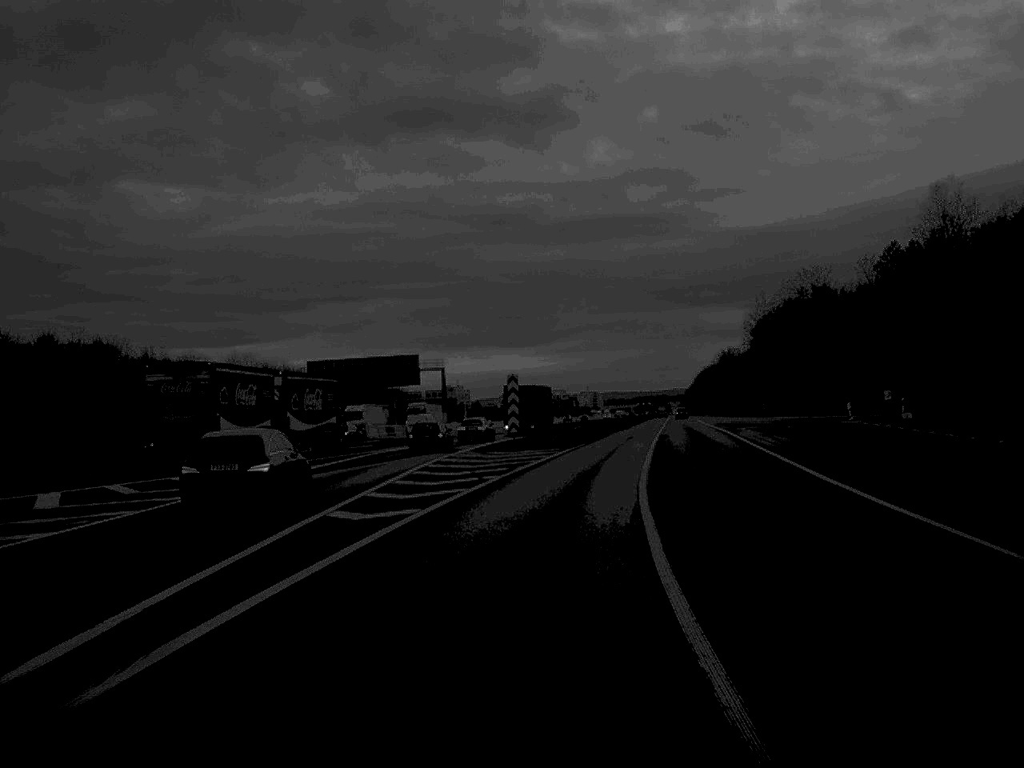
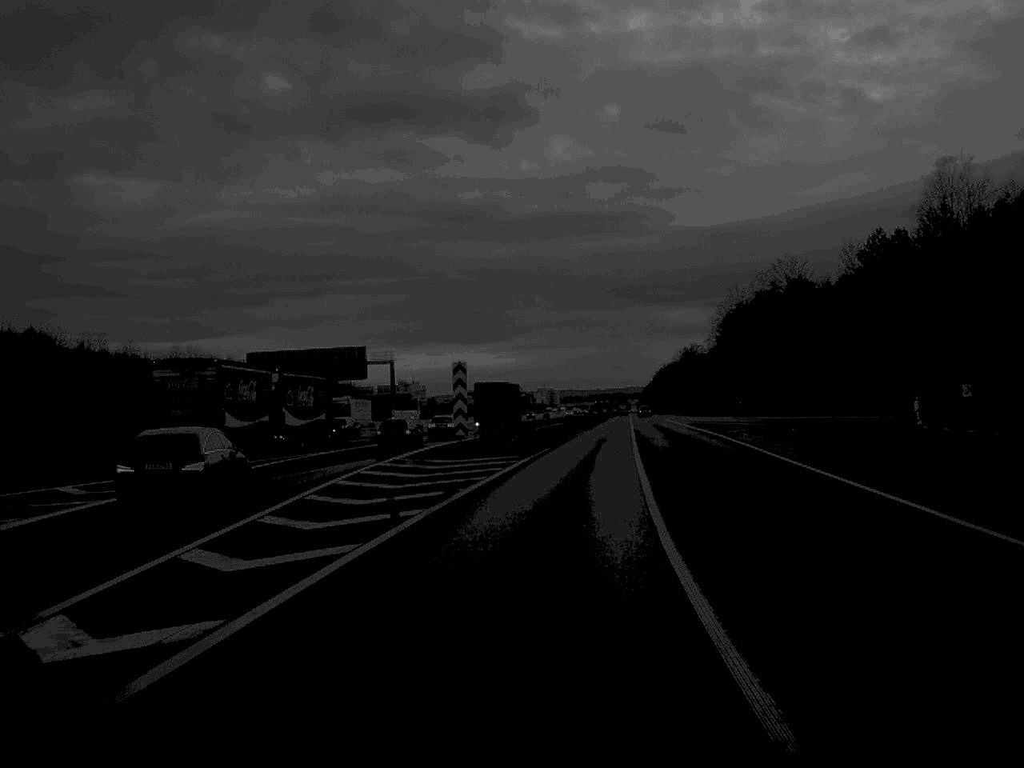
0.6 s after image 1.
(+0.2, +11.1) m; +2°
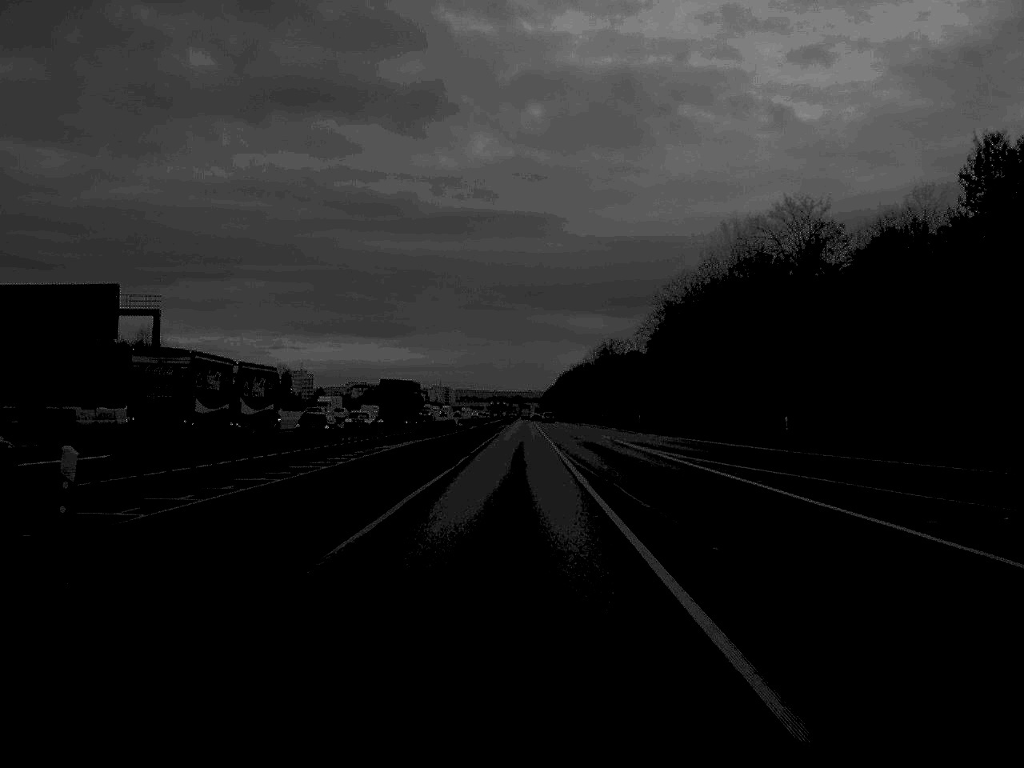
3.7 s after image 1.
(+3.6, +60.6) m; +4°
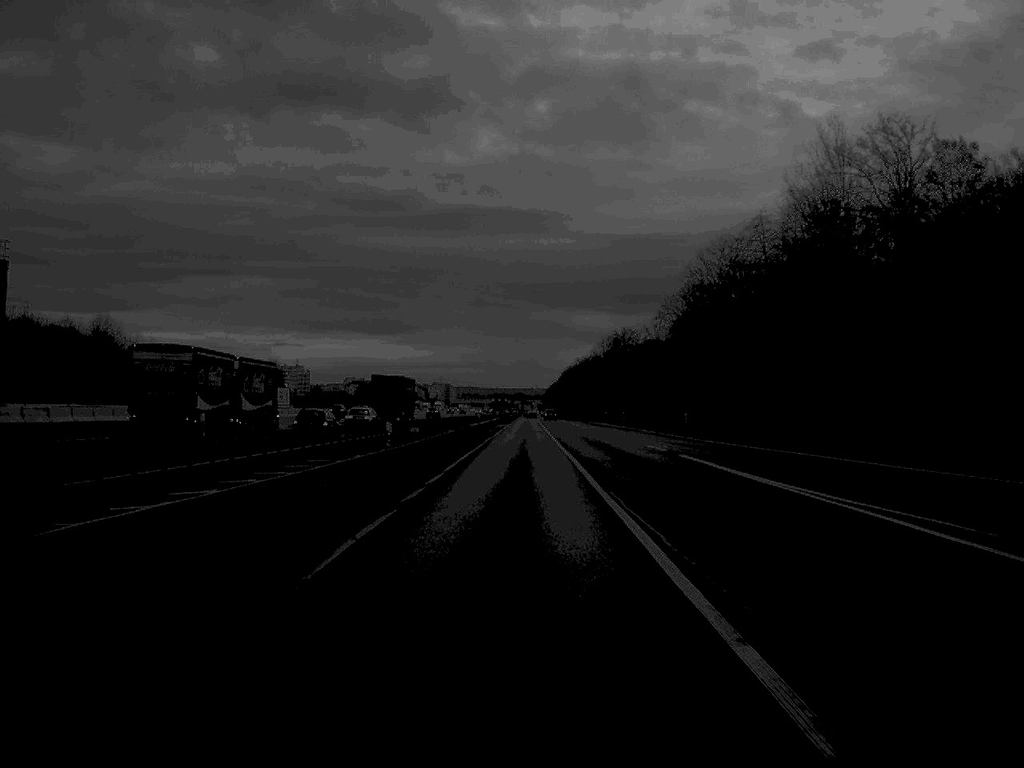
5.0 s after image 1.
(0.0, +29.0) m; 0°
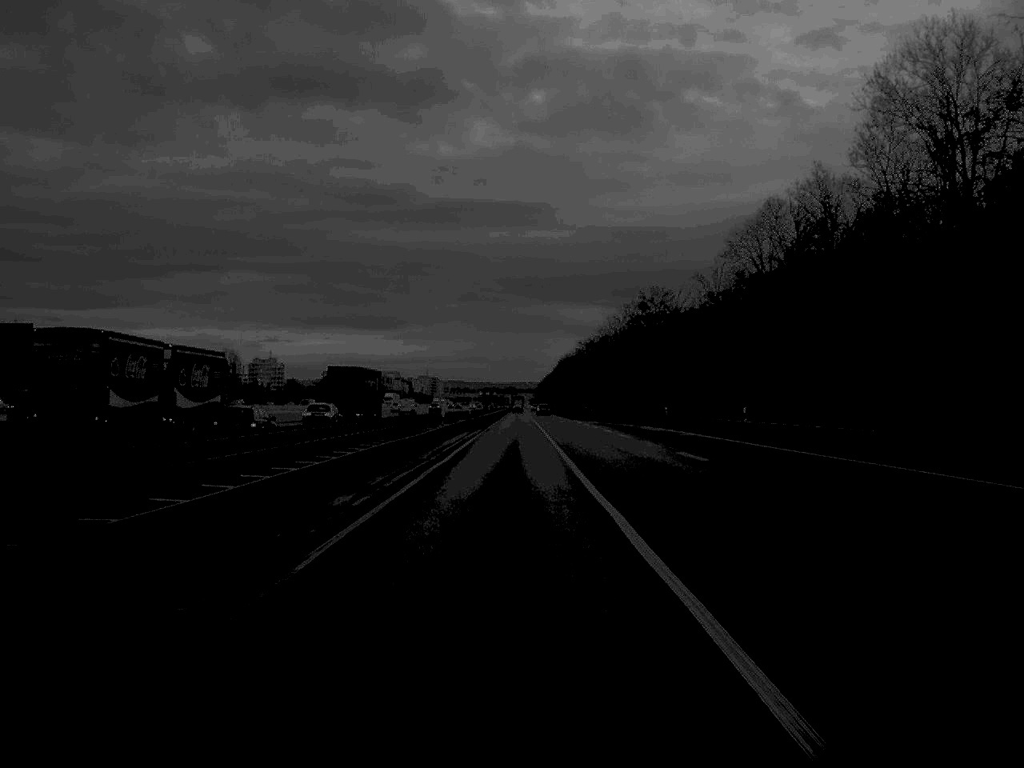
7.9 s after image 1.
(+0.2, +73.1) m; 0°
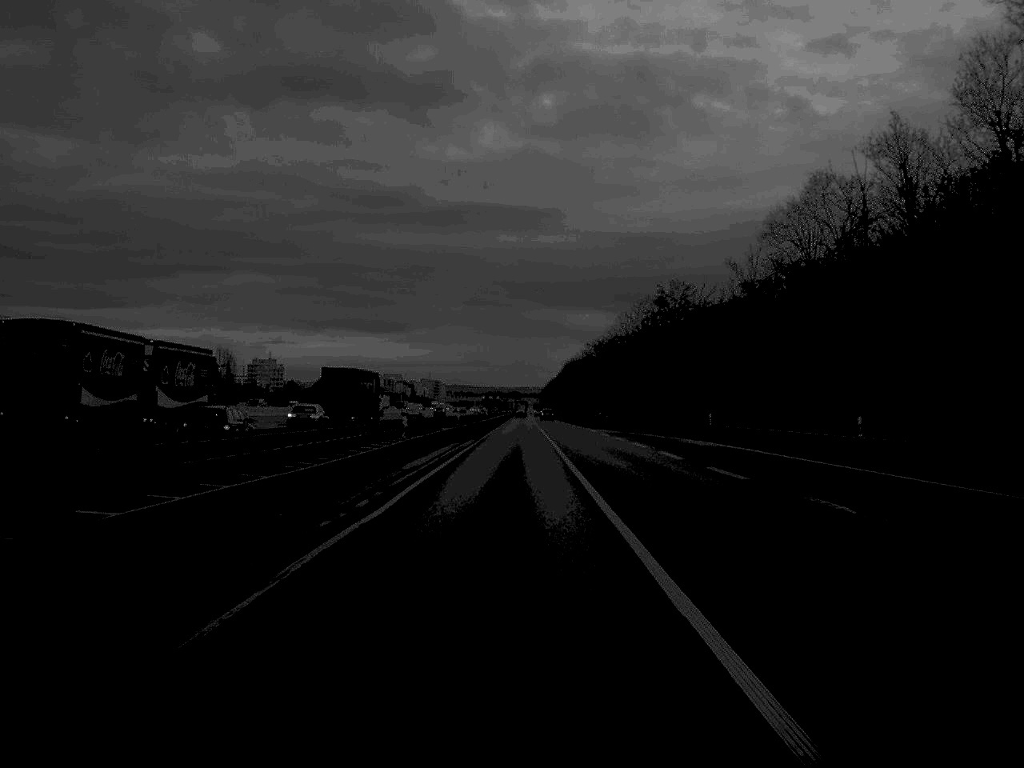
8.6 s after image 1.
(0.0, +17.9) m; 0°
